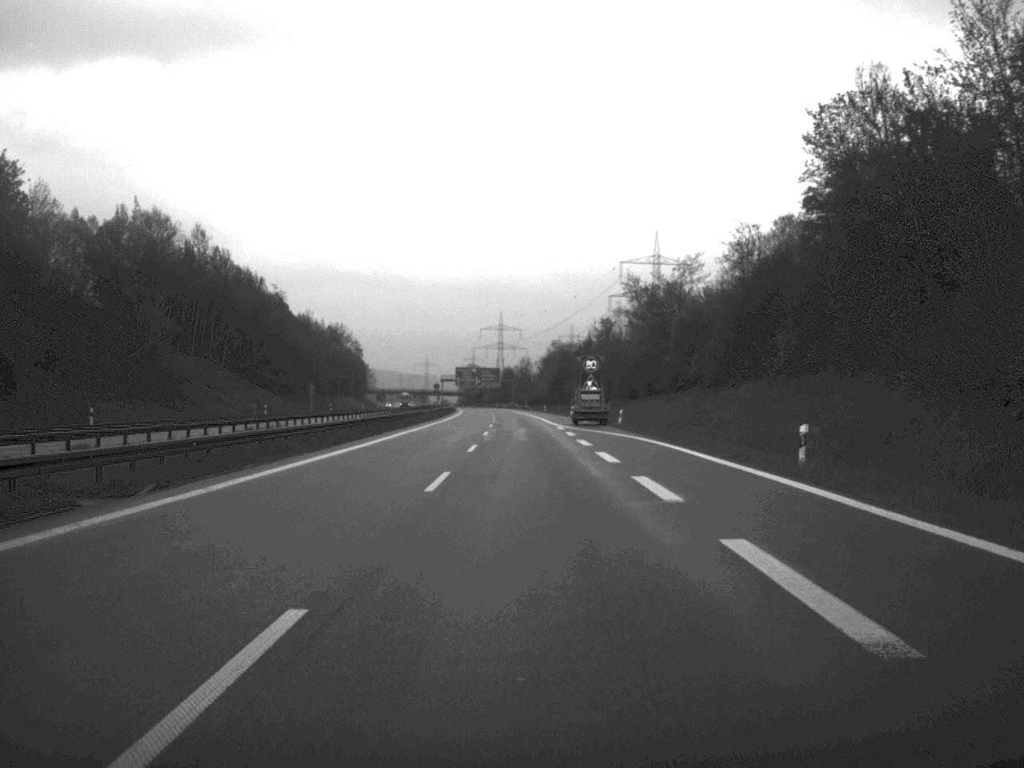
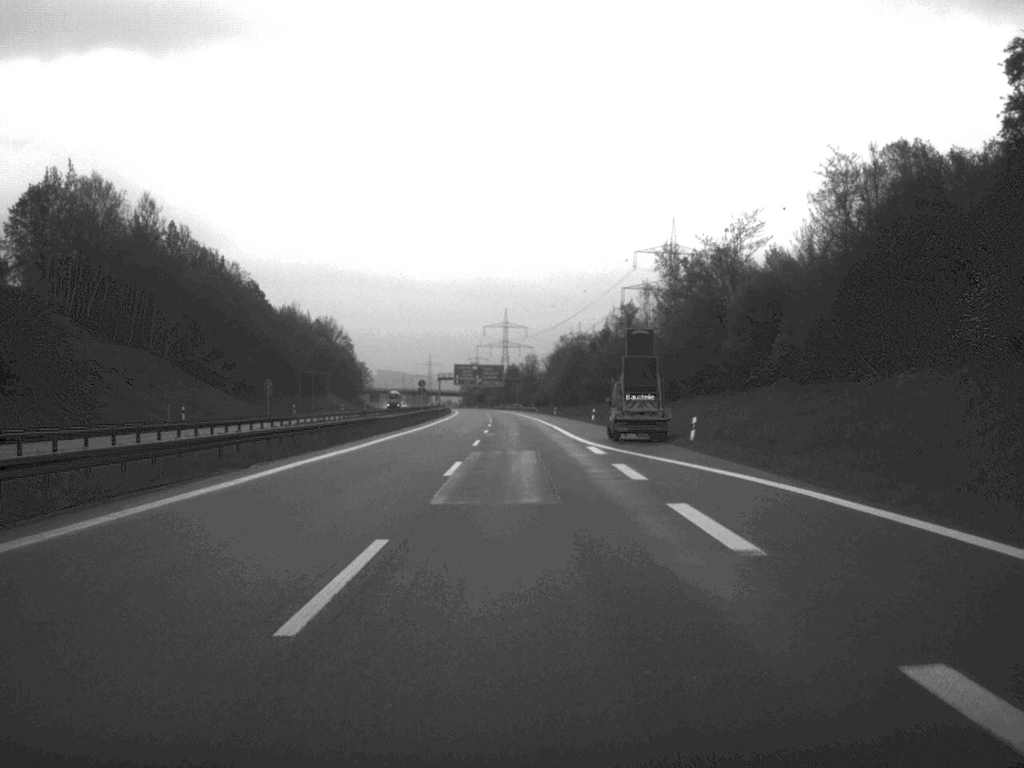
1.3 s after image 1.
(-0.1, +30.3) m; 0°
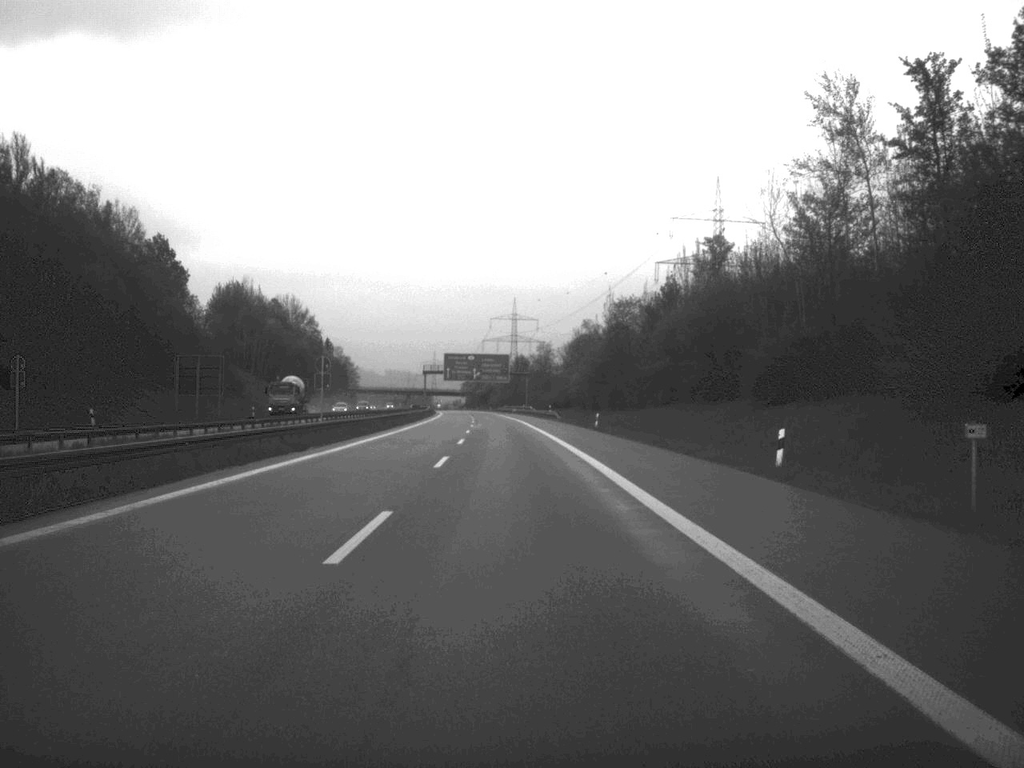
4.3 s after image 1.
(-0.3, +67.5) m; -1°
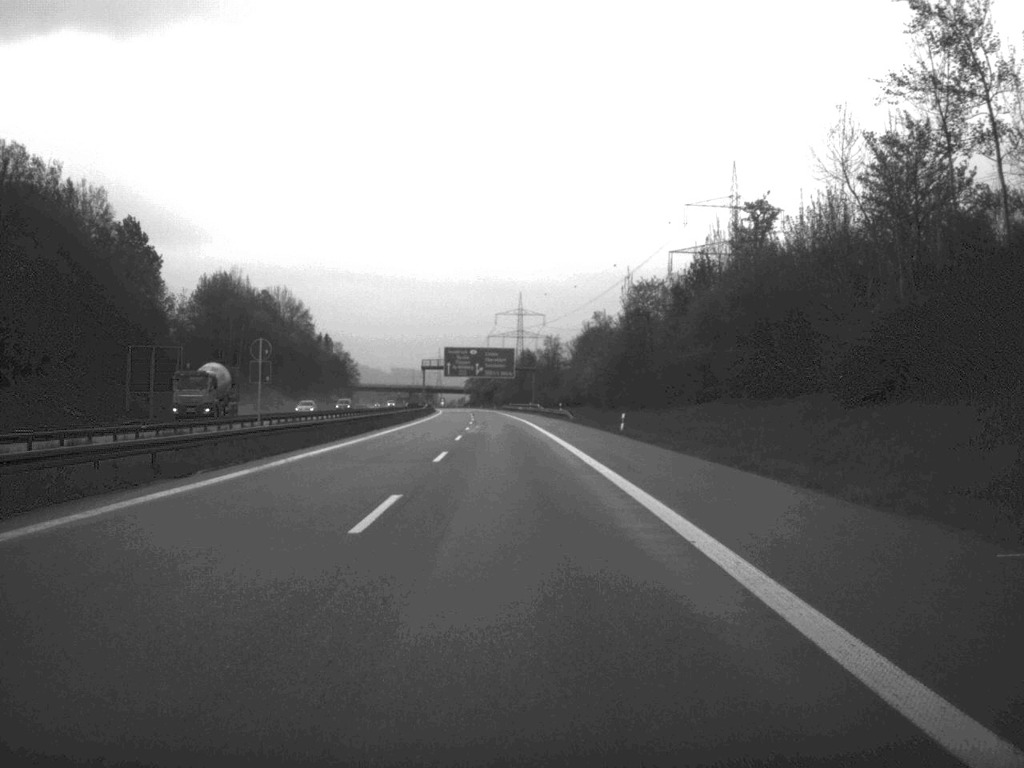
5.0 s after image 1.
(0.0, +15.5) m; 0°
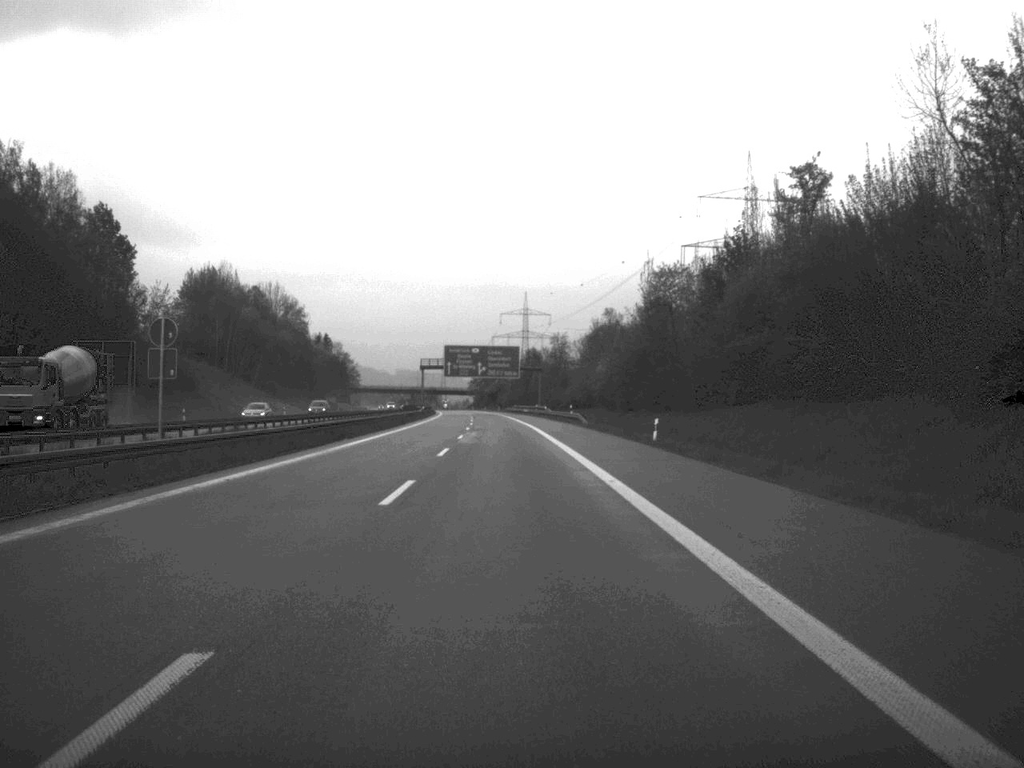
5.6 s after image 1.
(0.0, +13.0) m; 0°
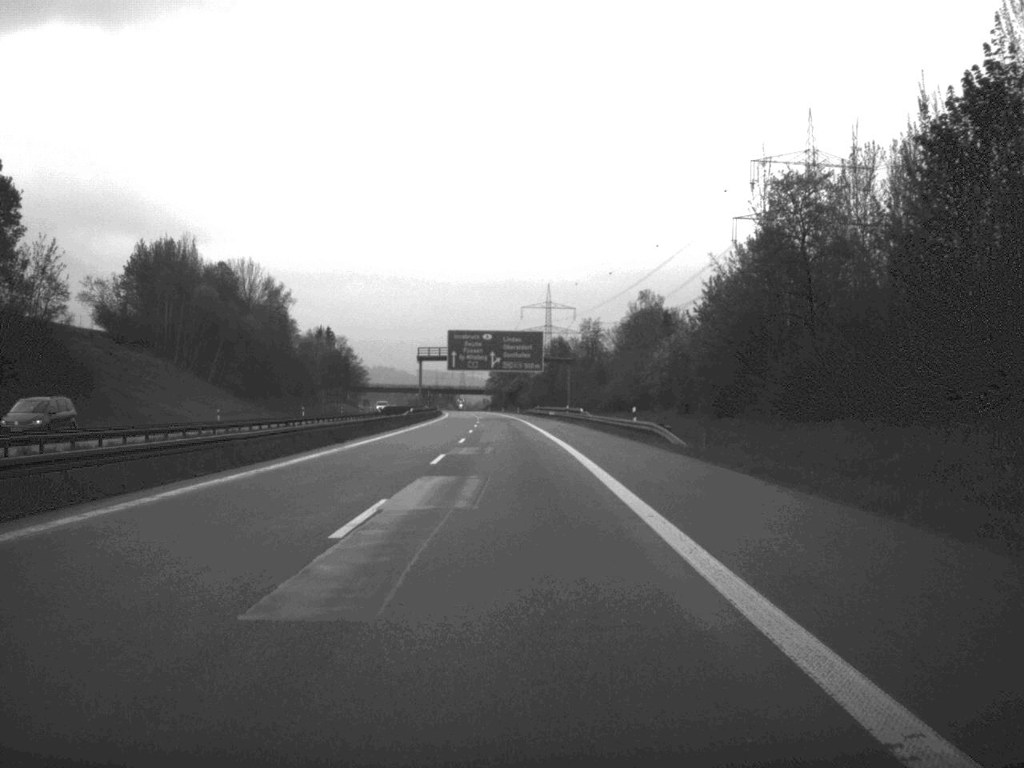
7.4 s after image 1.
(-0.4, +40.0) m; -1°
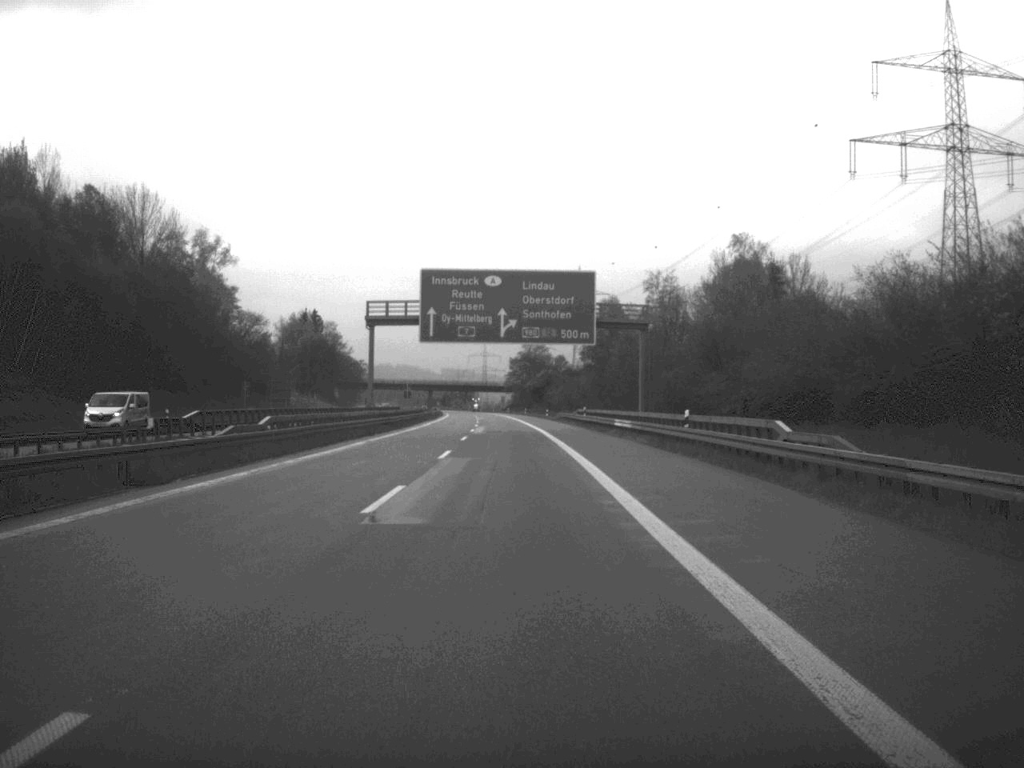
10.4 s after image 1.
(-0.8, +67.4) m; -1°
